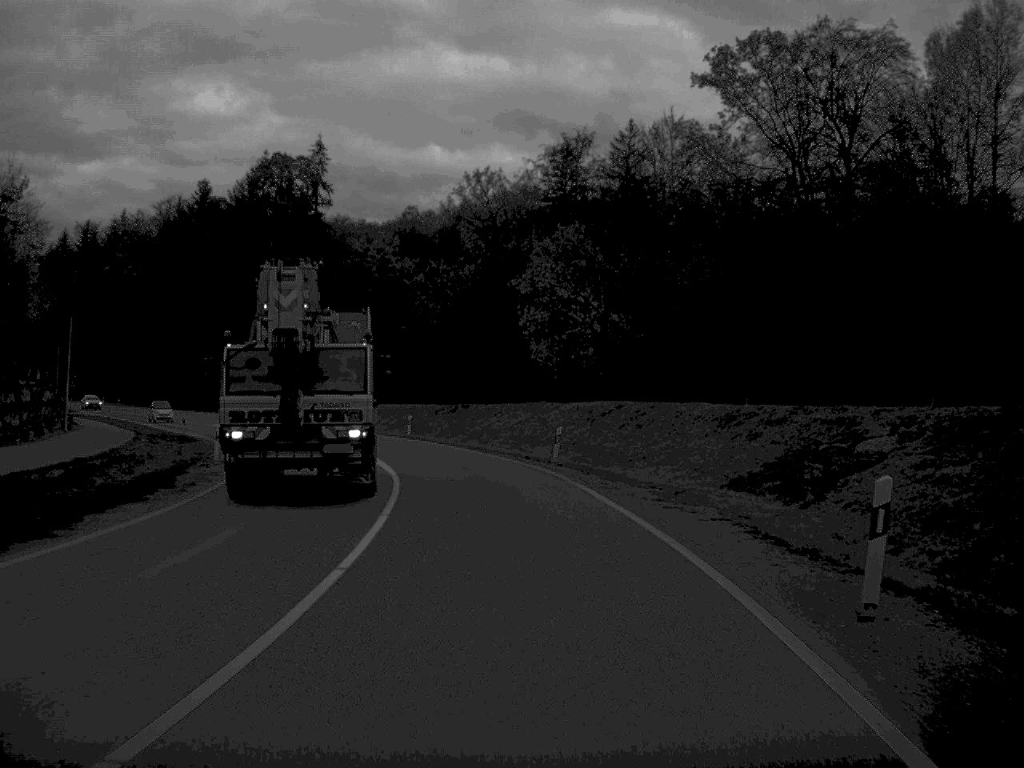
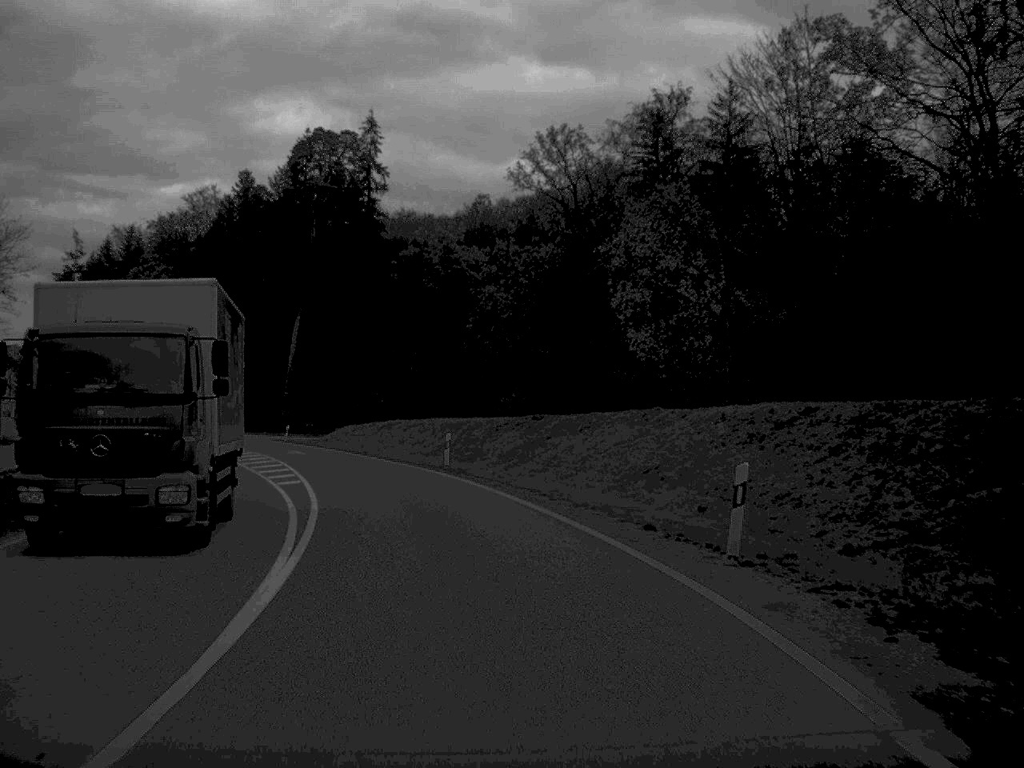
(-0.4, +22.6) m; -4°
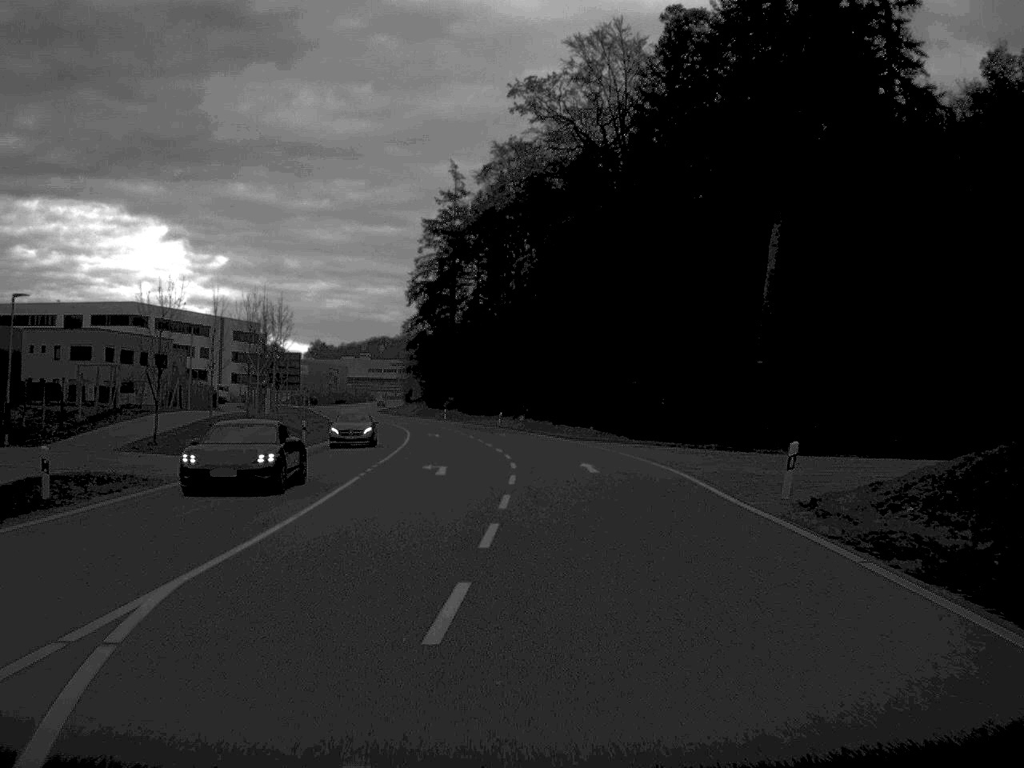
(-11.6, +60.1) m; -20°
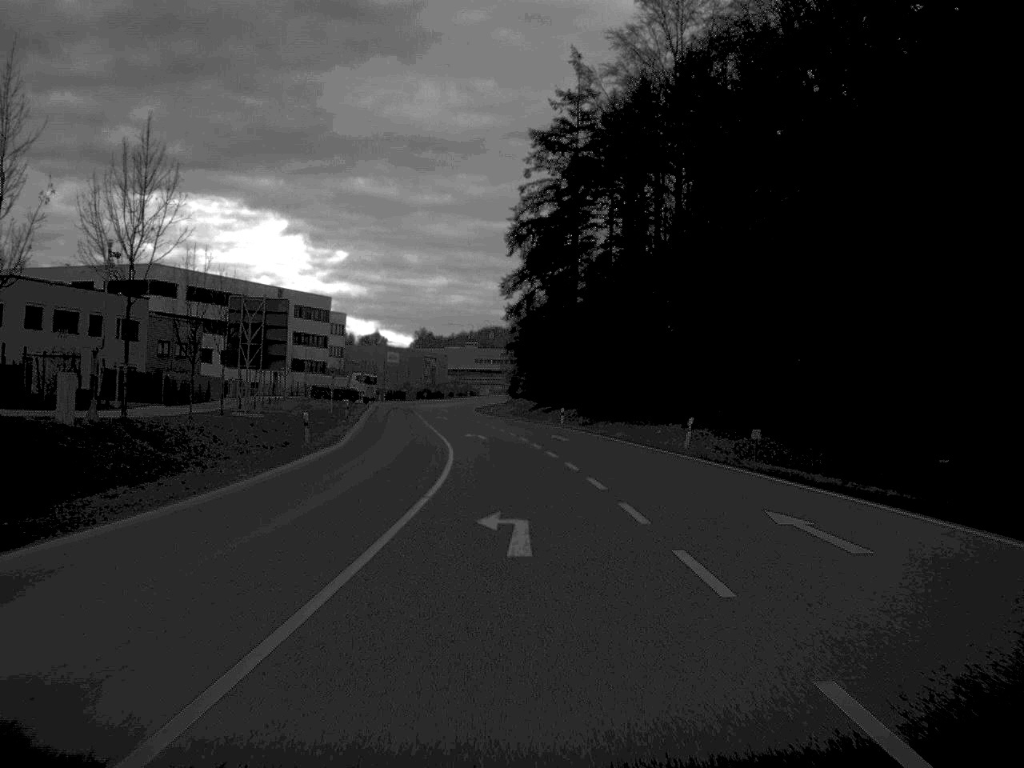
(-2.9, +51.9) m; -5°
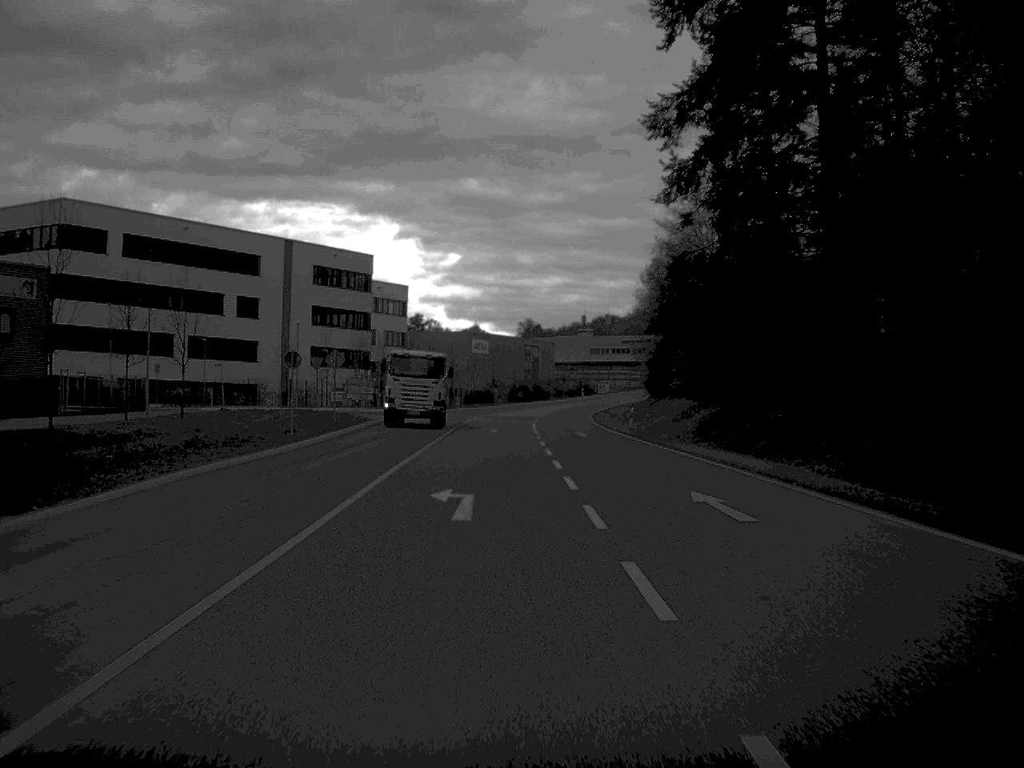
(-2.8, +66.4) m; -5°
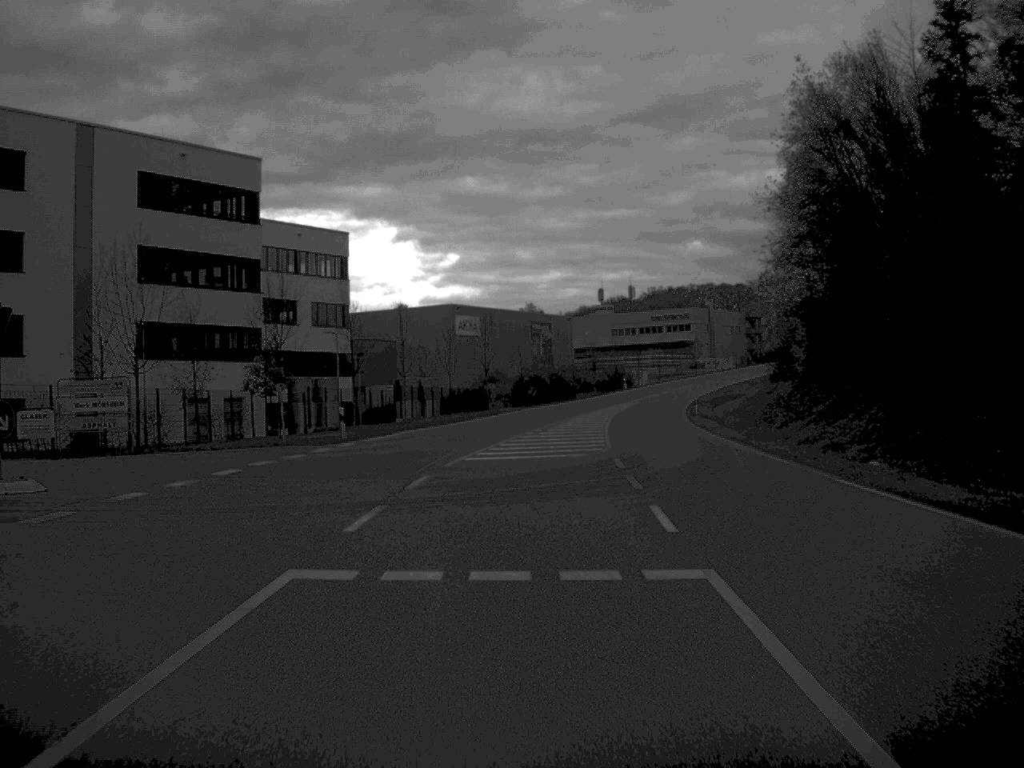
(-1.0, +60.0) m; 0°
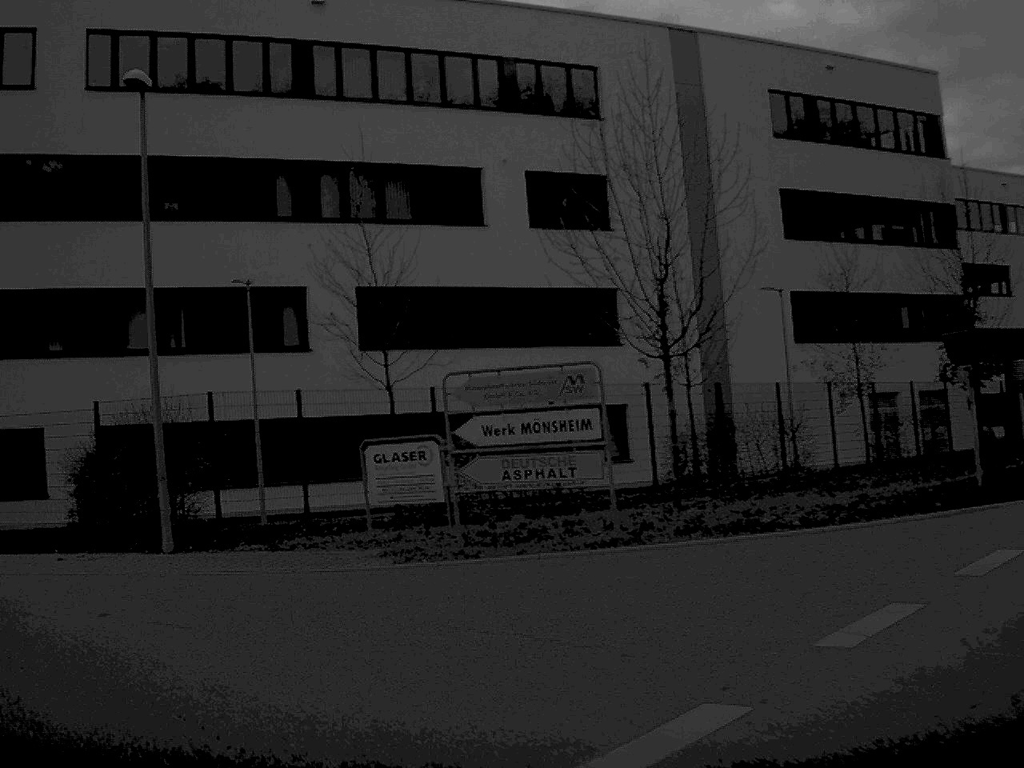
(-2.5, +18.7) m; -34°
